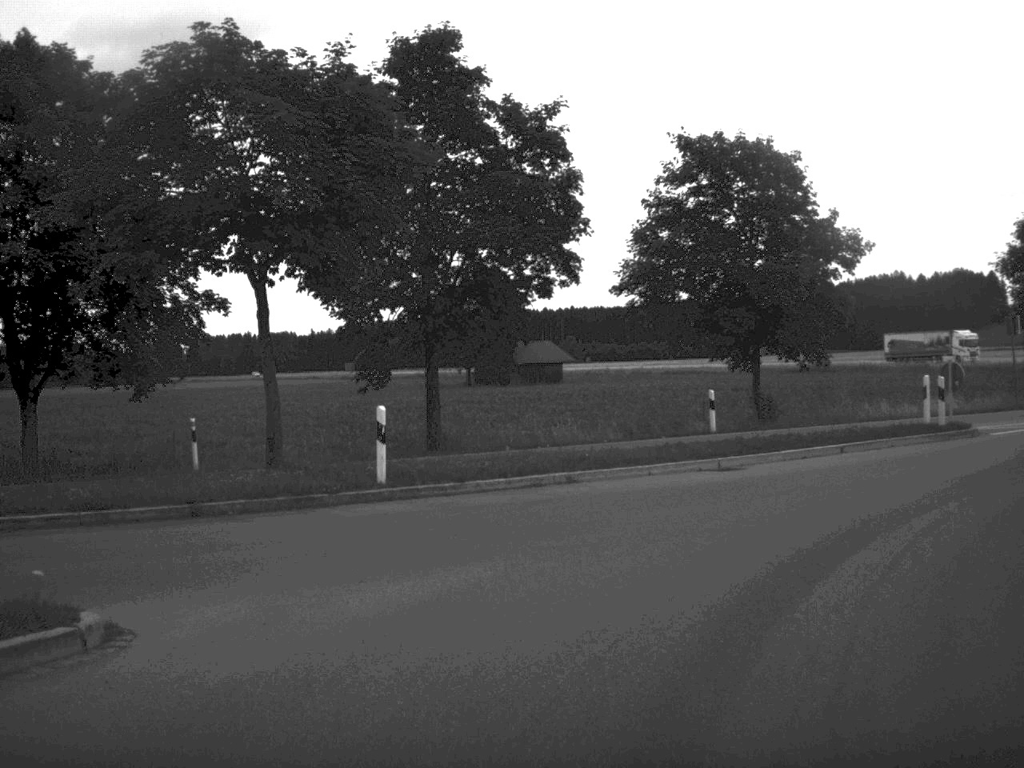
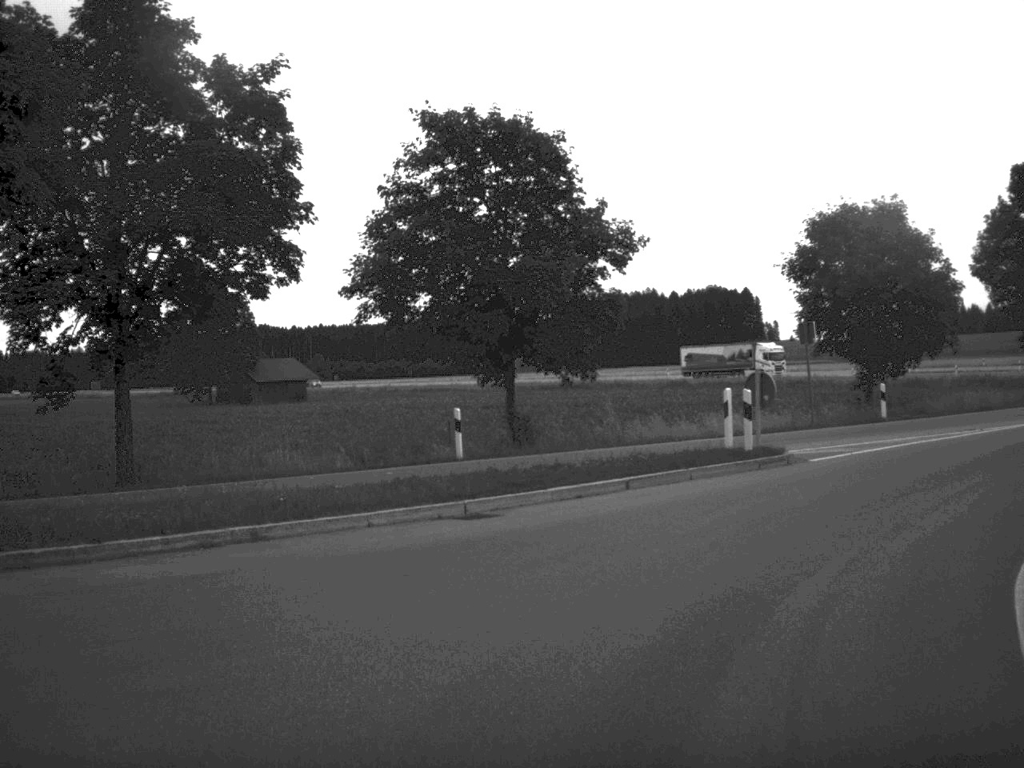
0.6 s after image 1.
(+0.5, +5.1) m; +11°
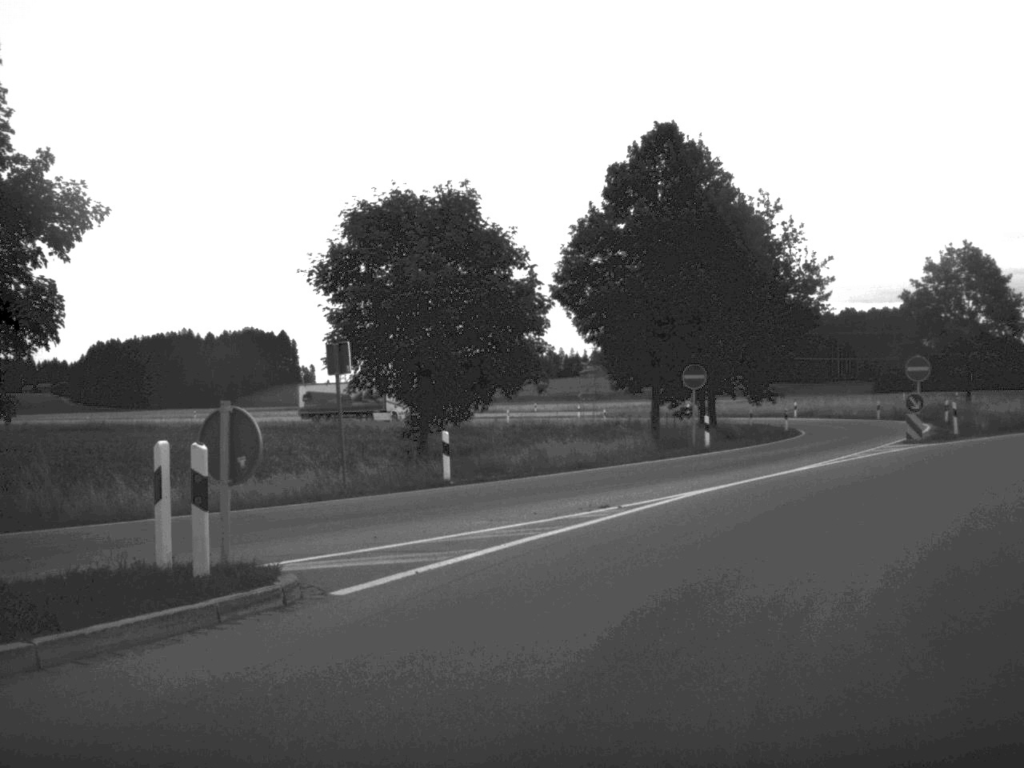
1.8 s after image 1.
(+1.9, +10.4) m; +21°
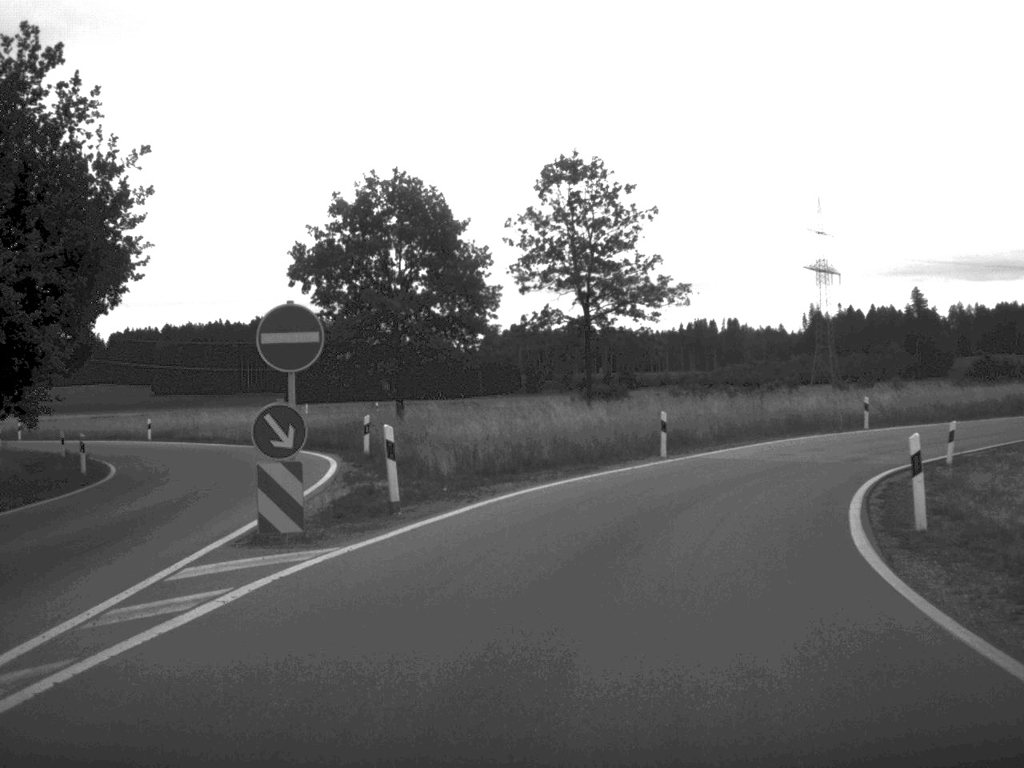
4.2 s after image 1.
(+7.0, +23.4) m; +26°
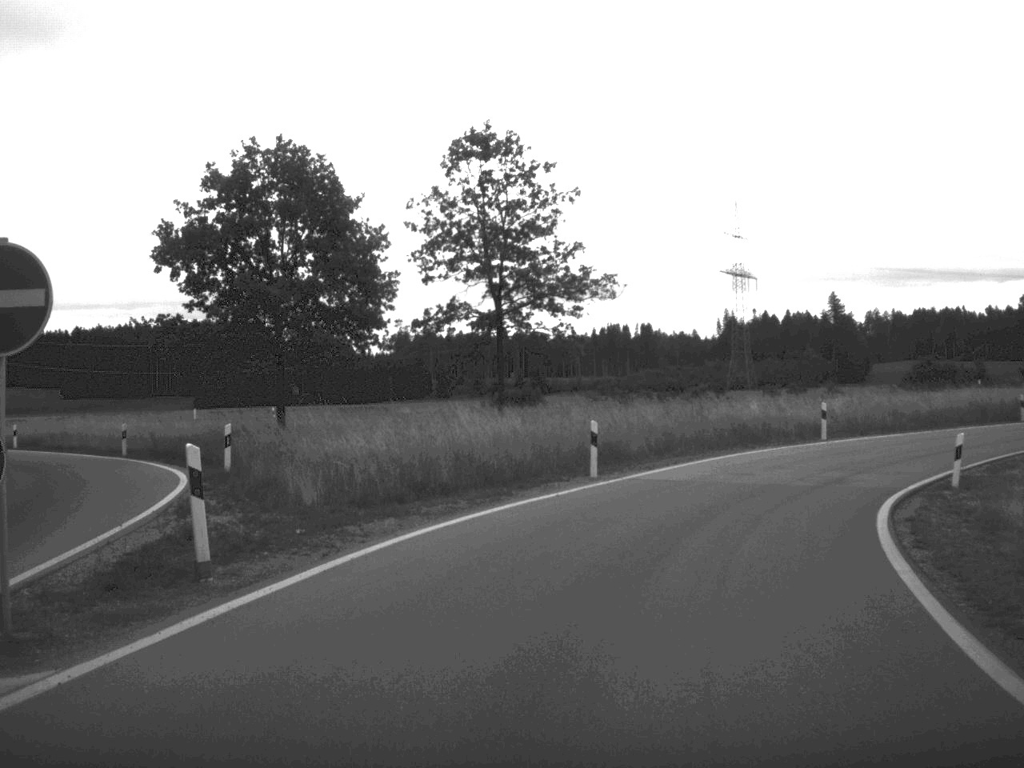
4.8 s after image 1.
(+0.2, +5.9) m; +4°
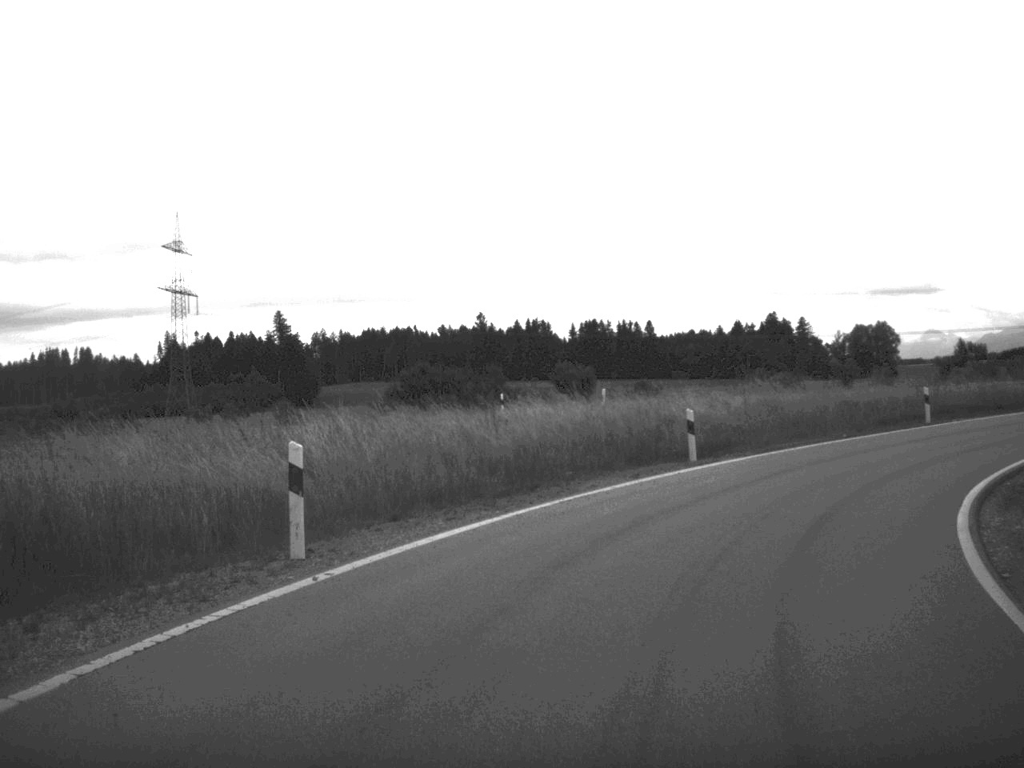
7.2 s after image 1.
(+4.8, +24.1) m; +25°
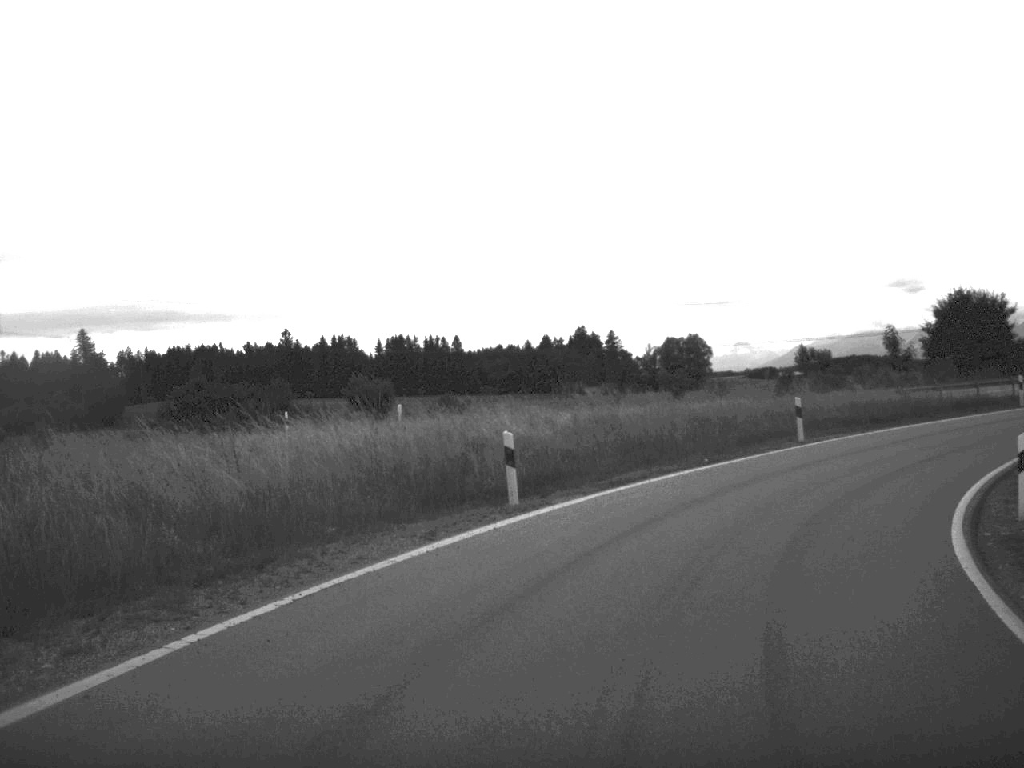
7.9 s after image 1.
(+0.5, +7.0) m; +9°
